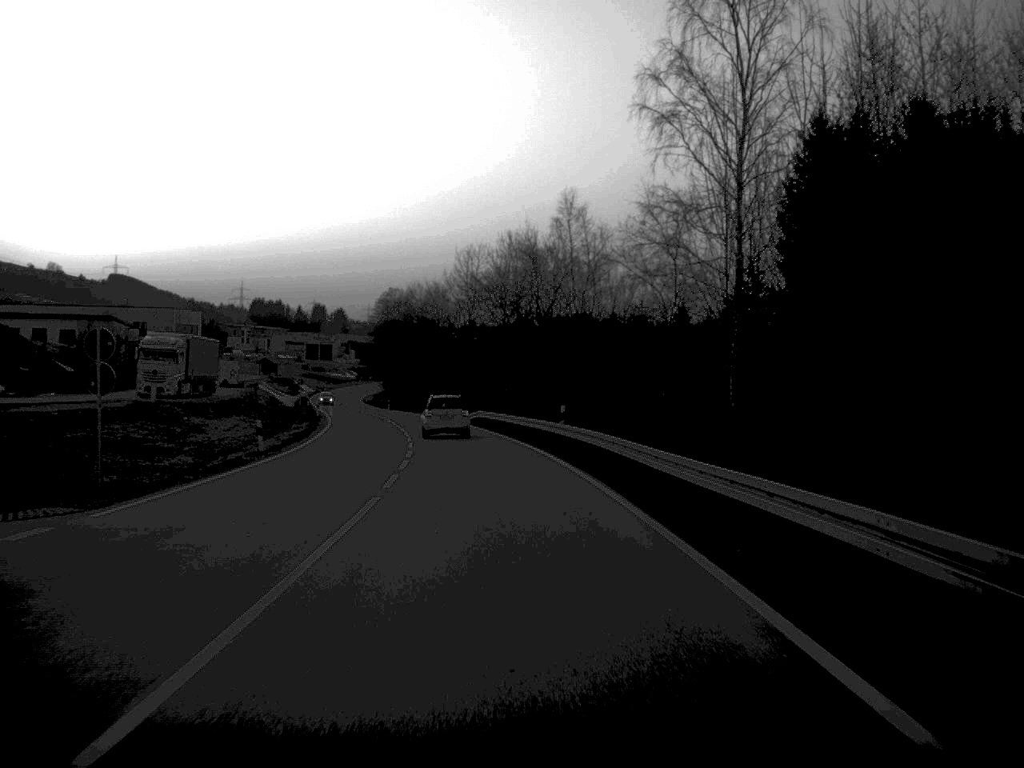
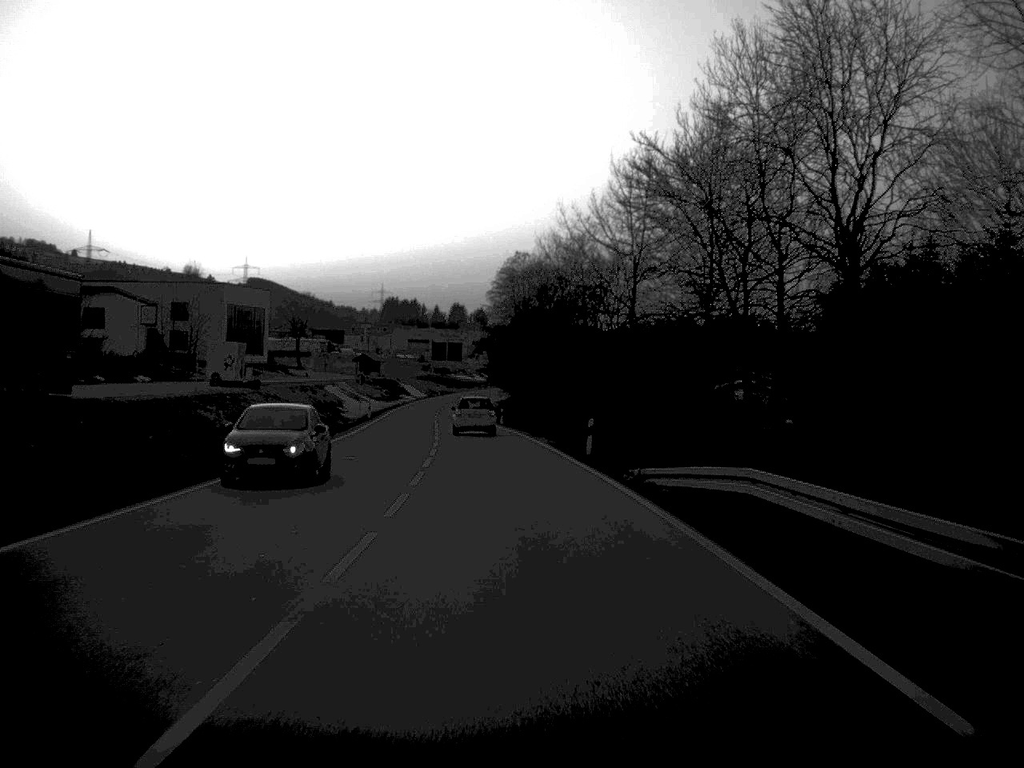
(-3.2, +53.1) m; -6°
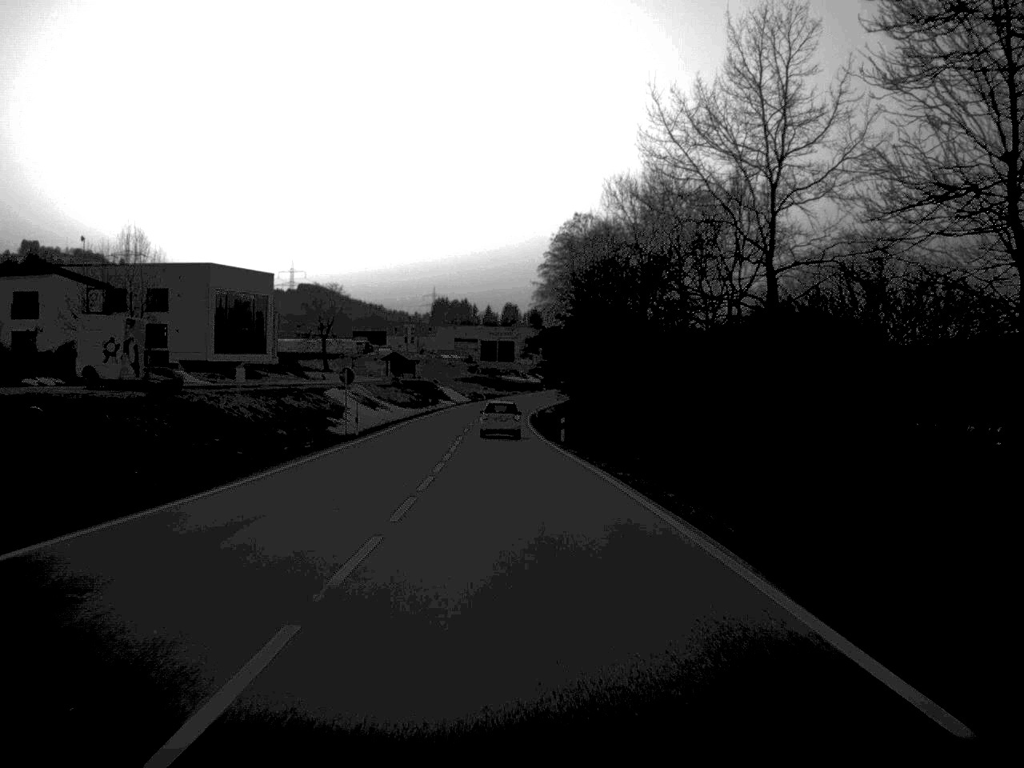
(-0.7, +29.9) m; -2°
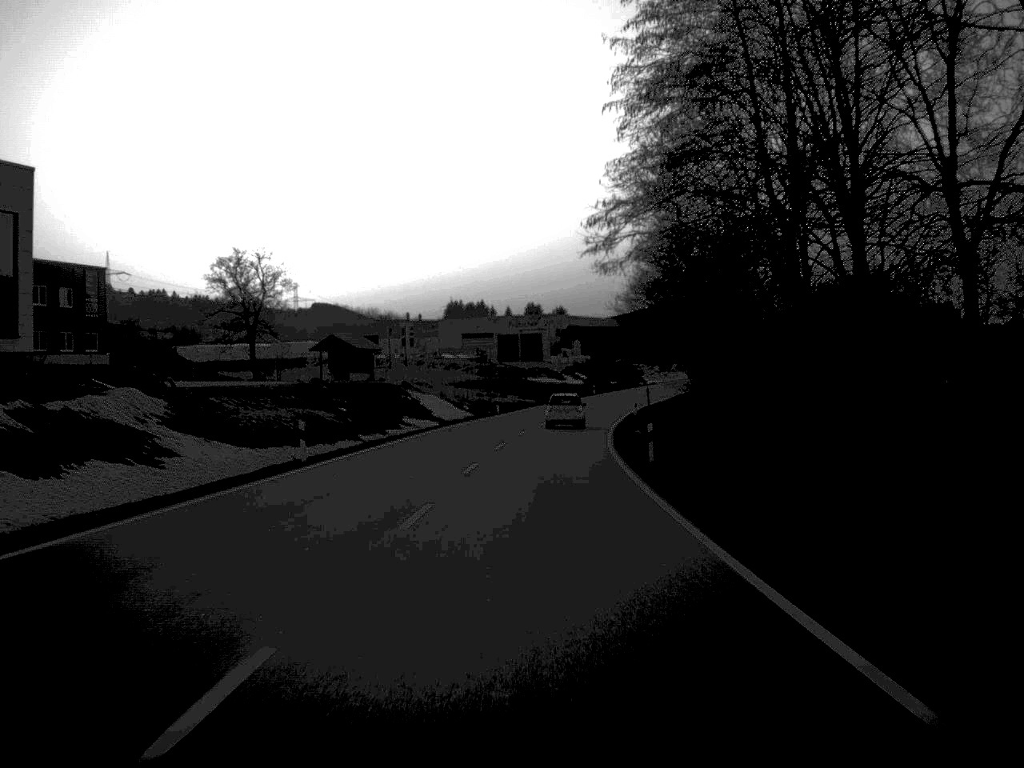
(-1.4, +72.6) m; -1°
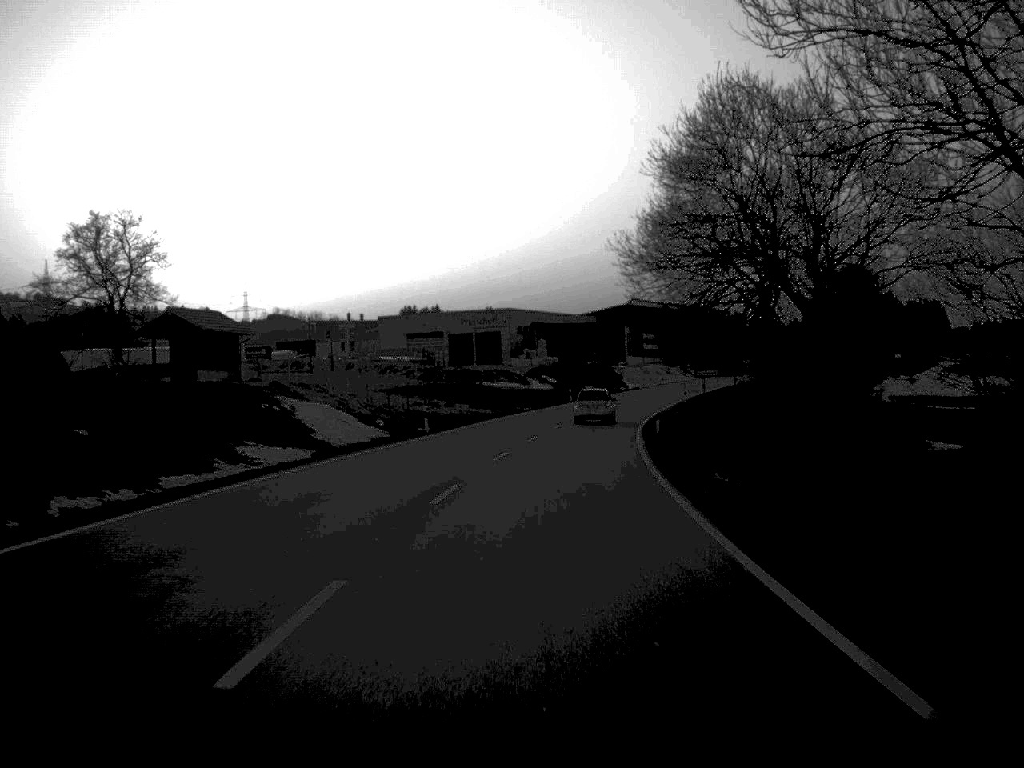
(+0.5, +33.2) m; +2°
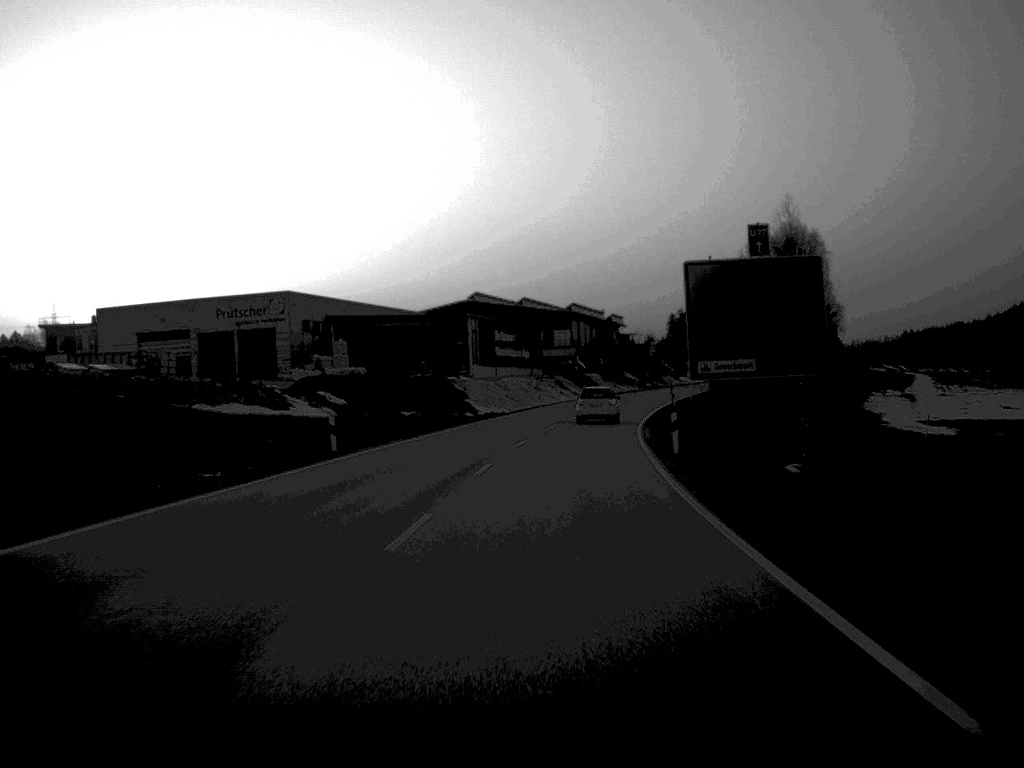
(+4.2, +65.4) m; +8°
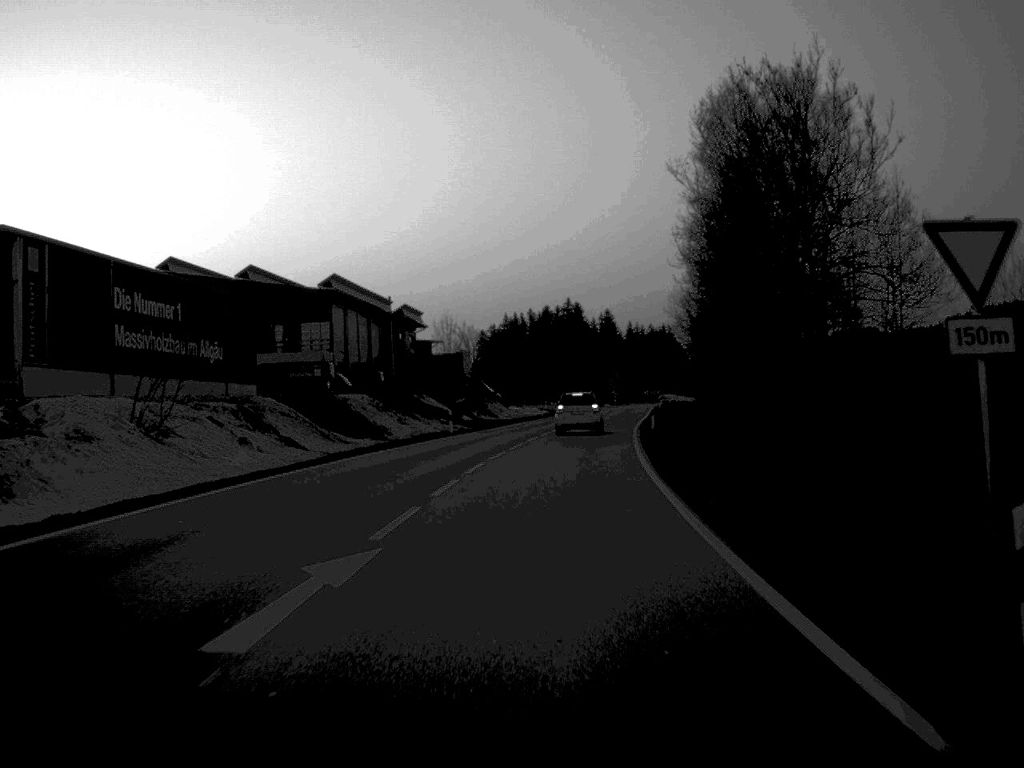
(+6.0, +76.3) m; +9°
